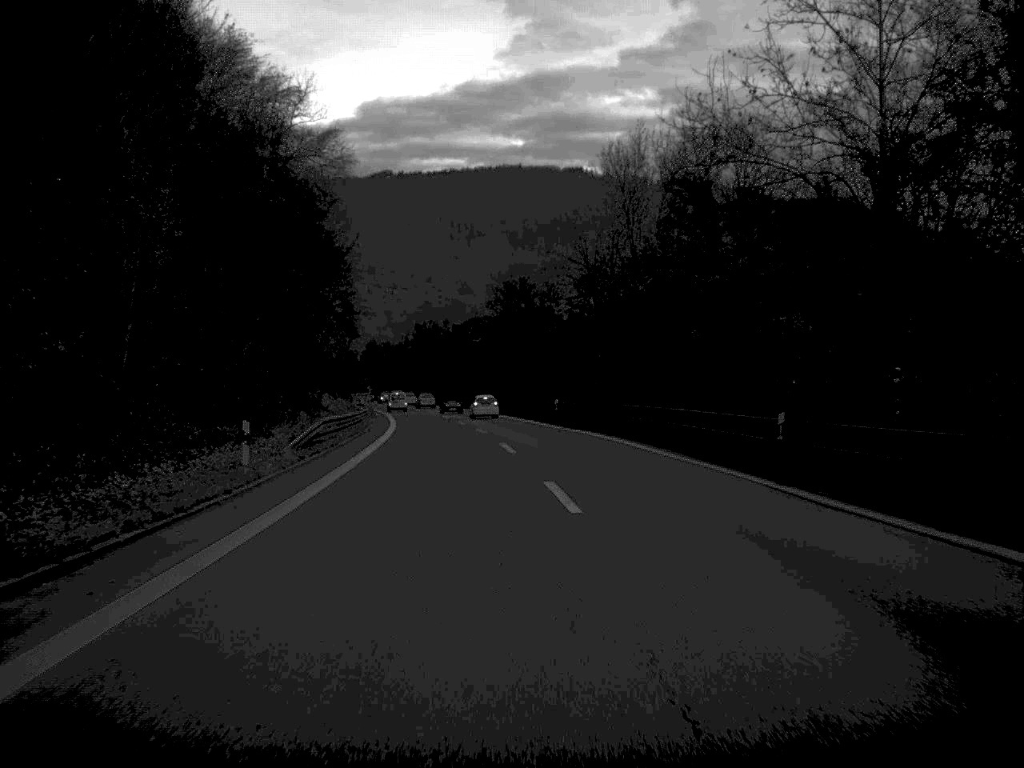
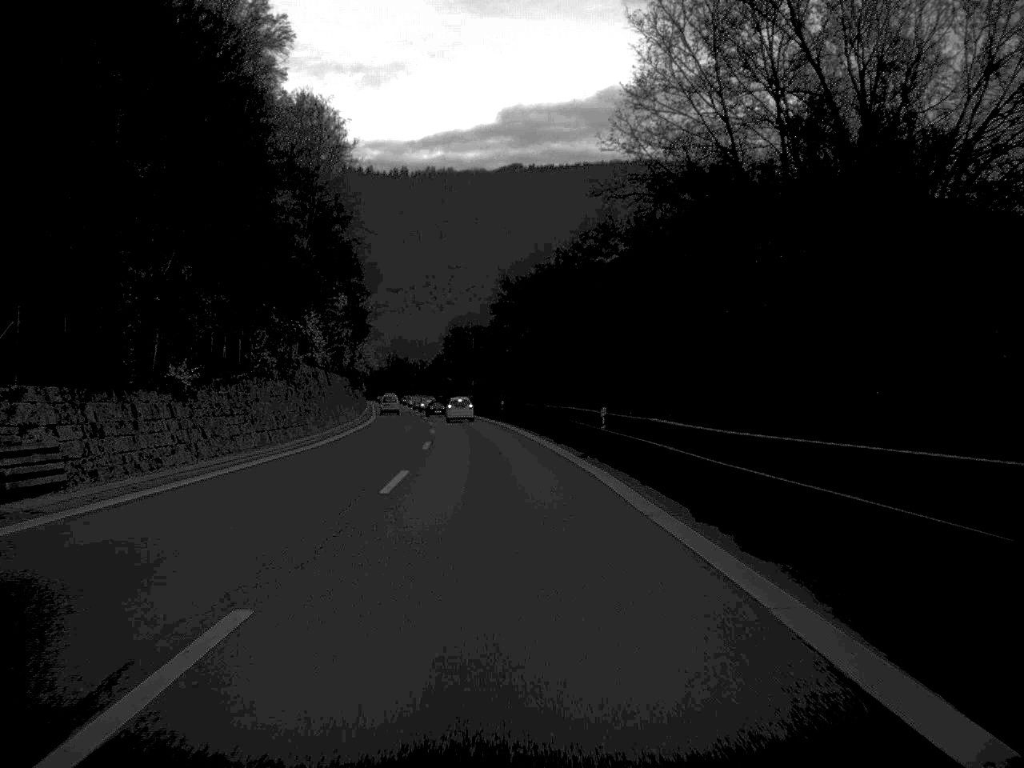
(-3.0, +84.7) m; -6°
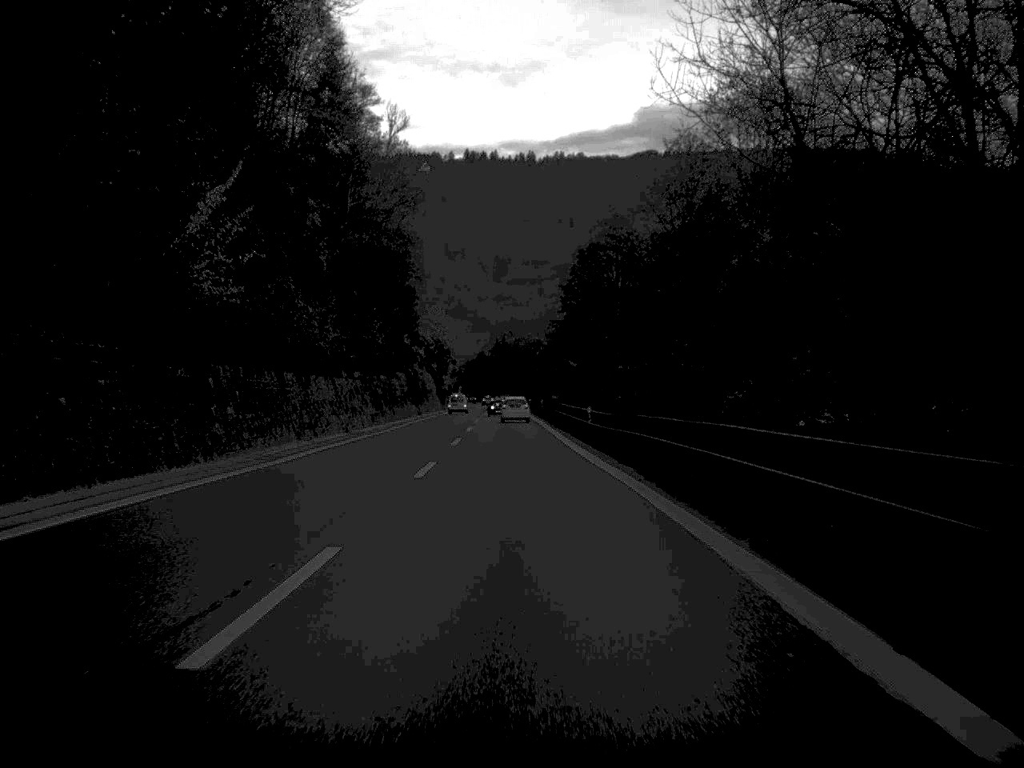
(-4.3, +85.4) m; -6°
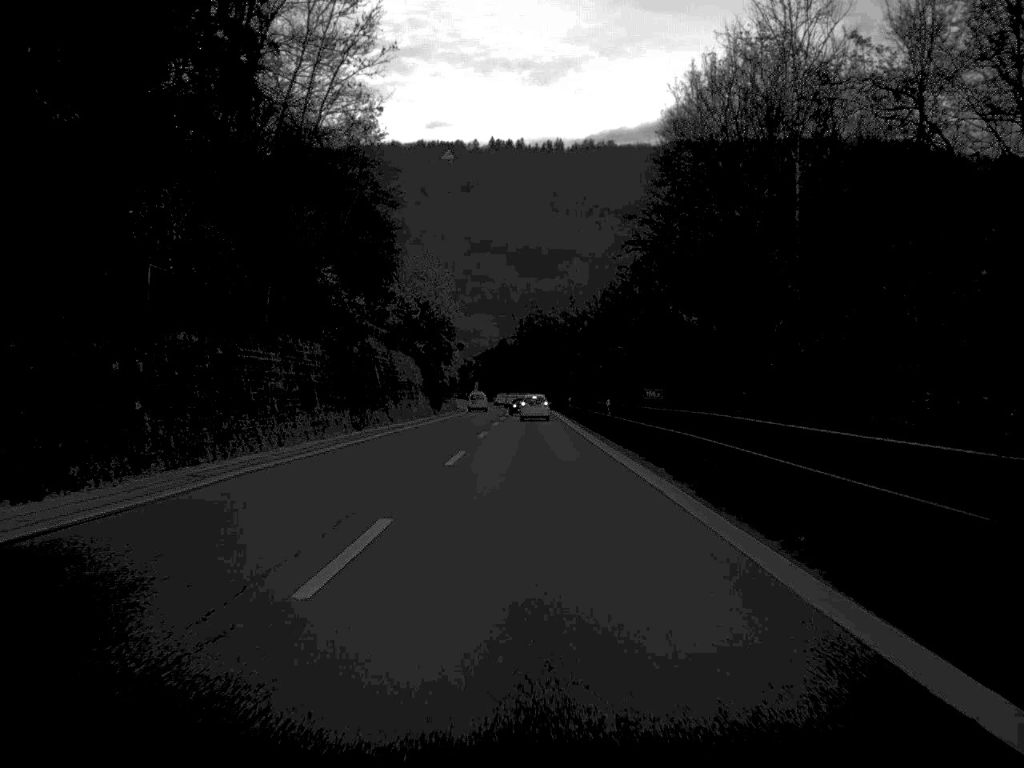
(-0.7, +51.2) m; -1°
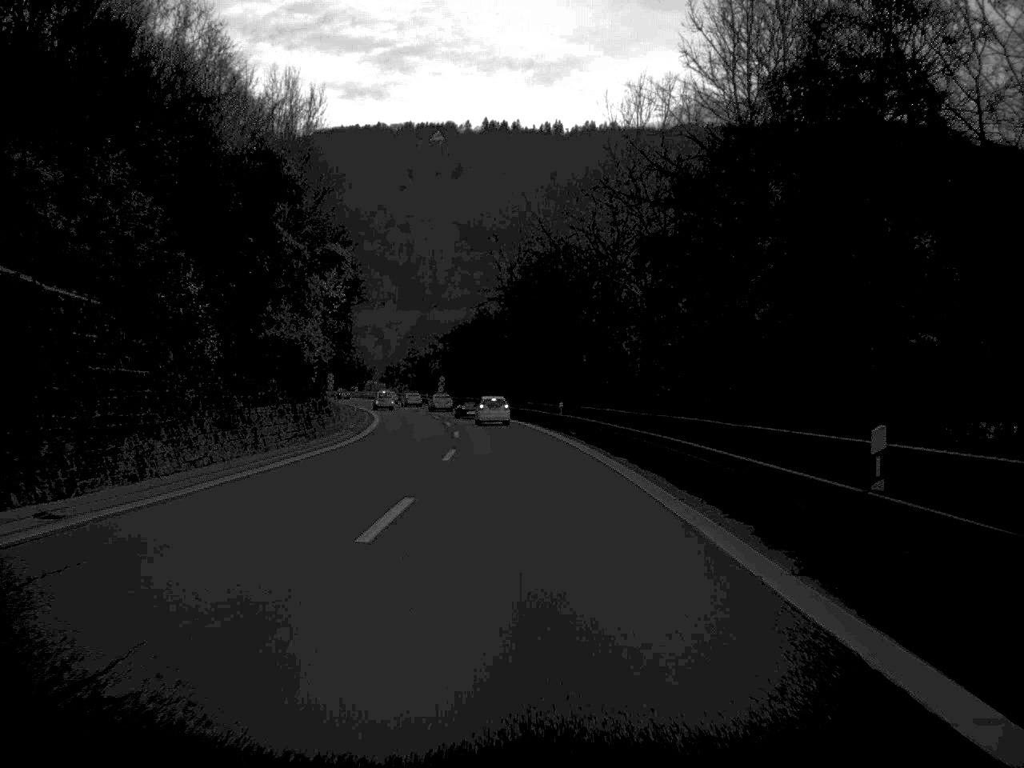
(+0.4, +85.0) m; 0°
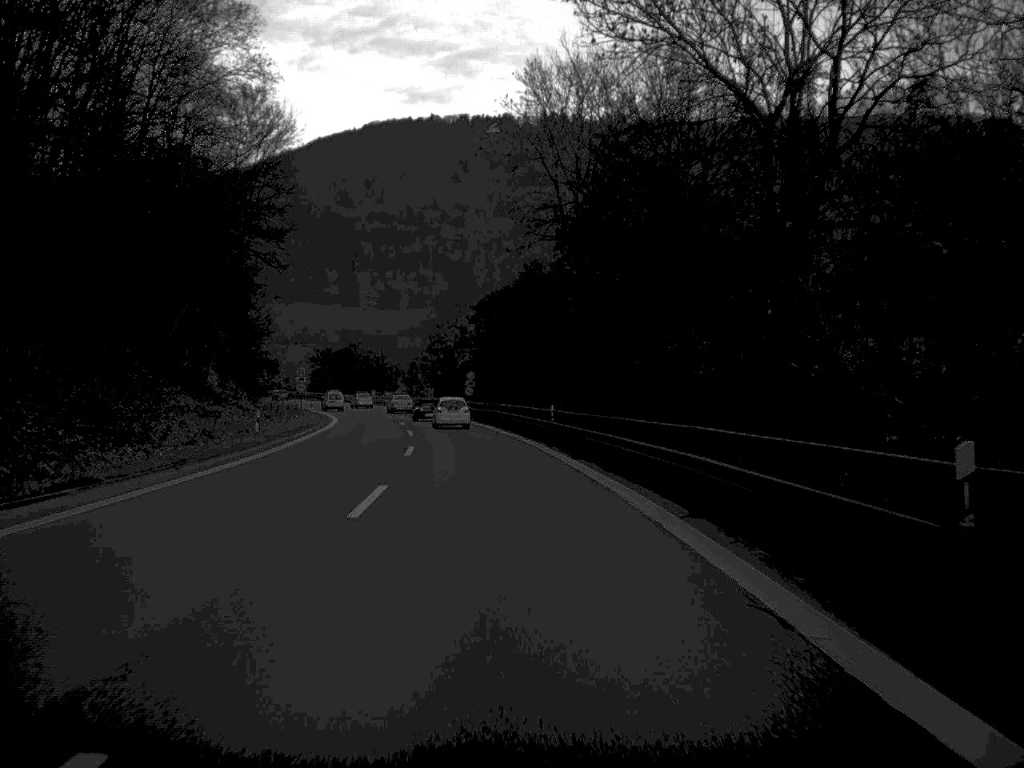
(-0.9, +50.3) m; -3°
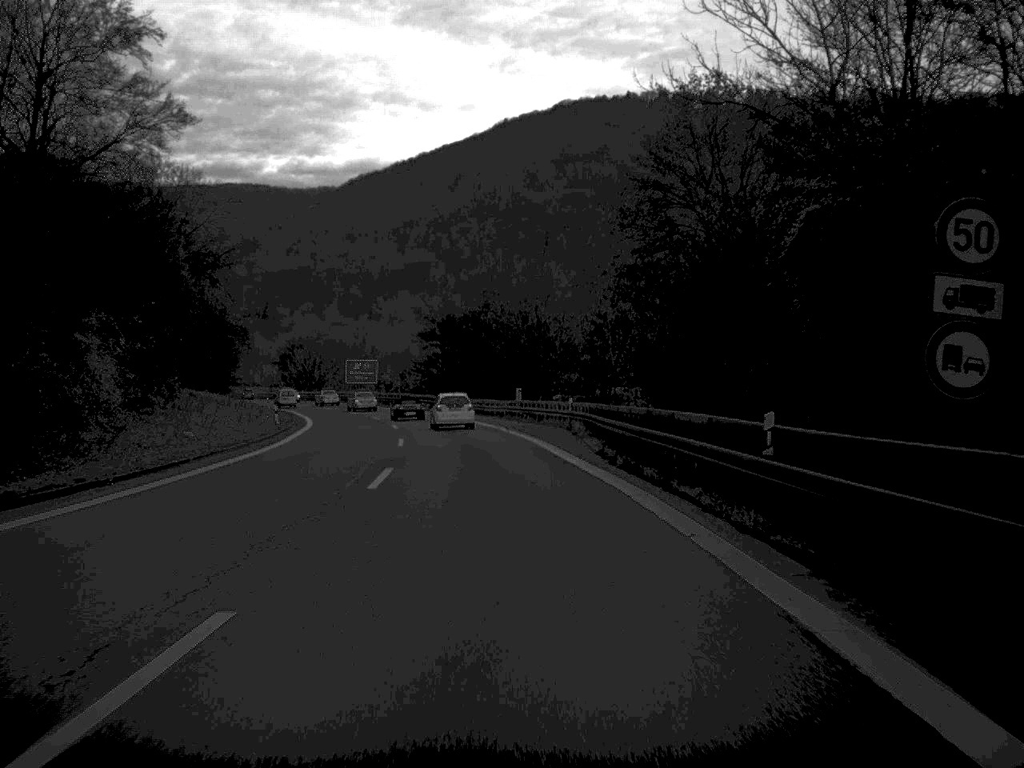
(-6.4, +84.8) m; -9°
